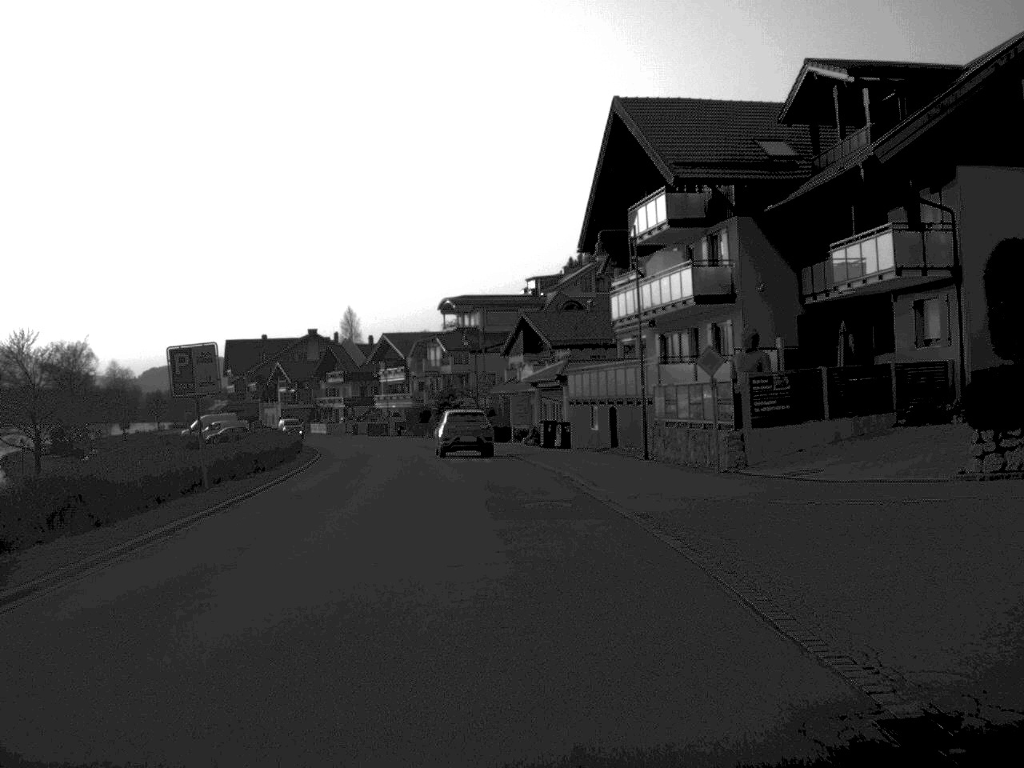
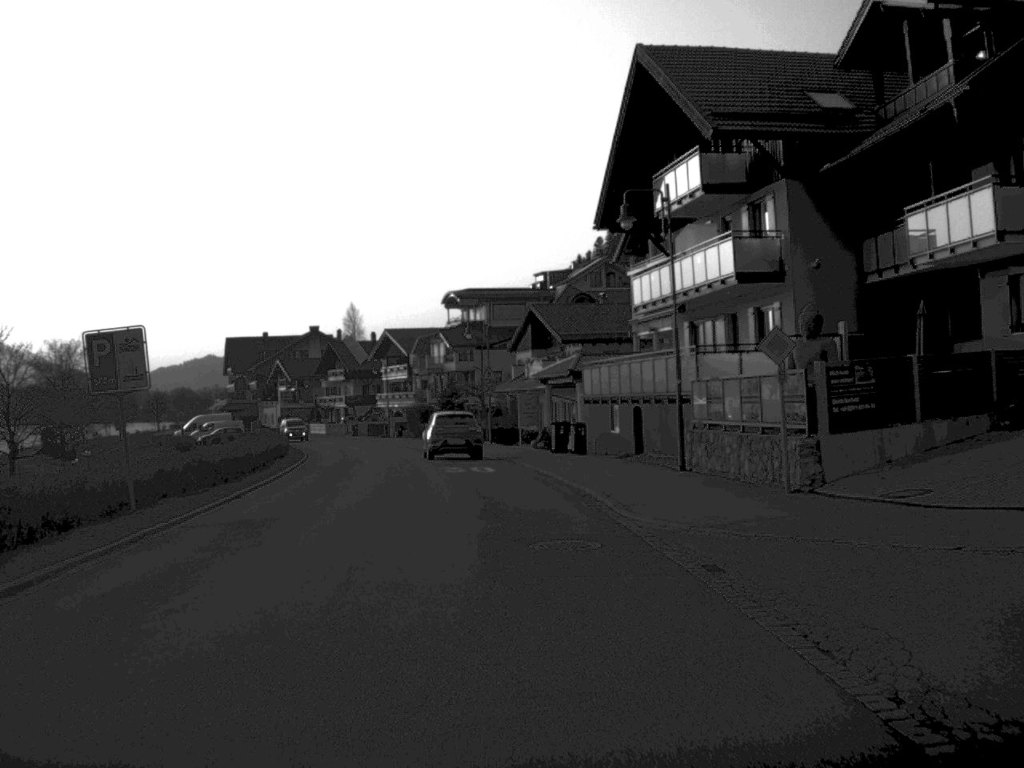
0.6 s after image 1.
(0.0, +5.8) m; 0°
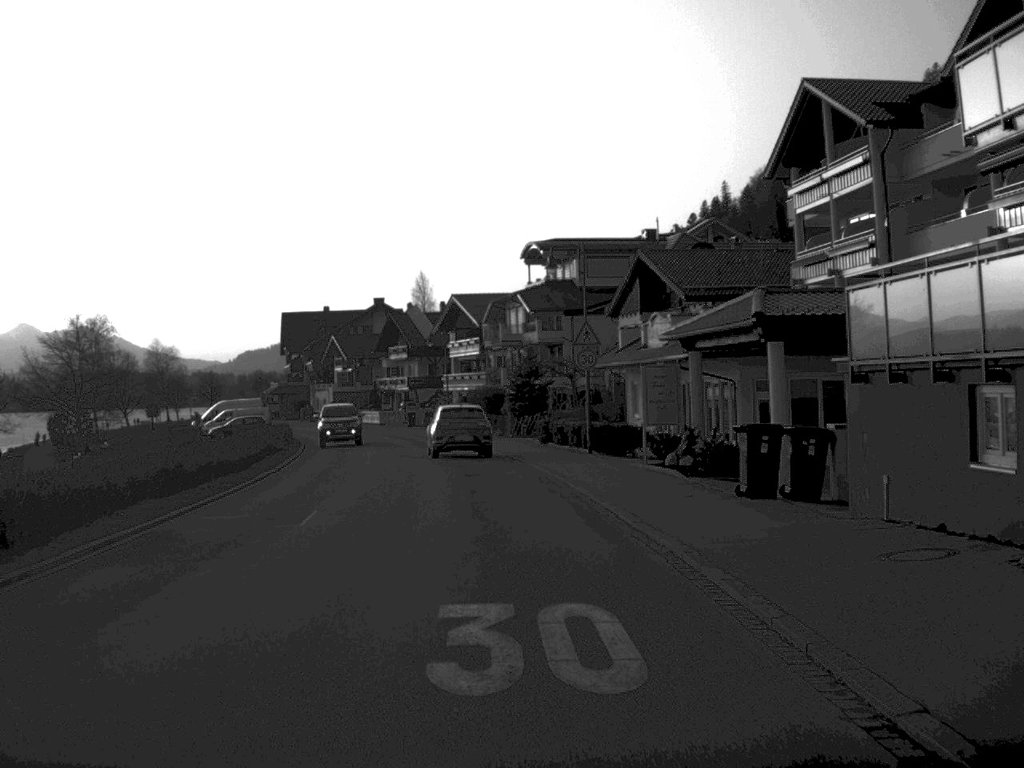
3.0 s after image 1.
(-0.8, +24.2) m; -4°
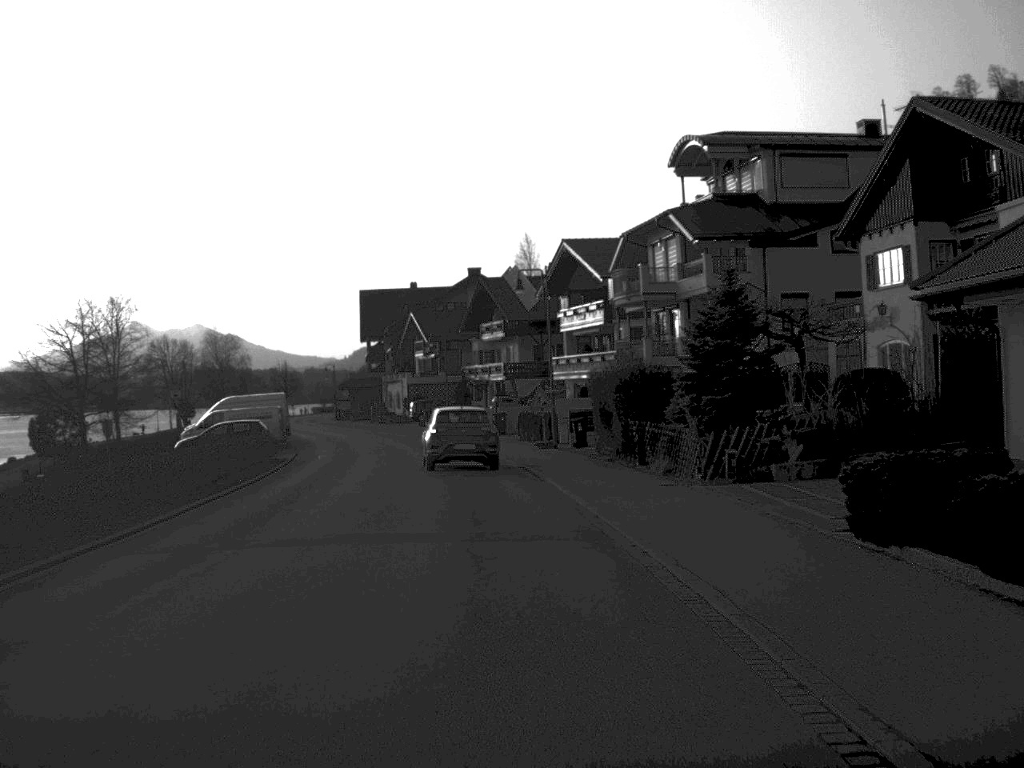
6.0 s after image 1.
(-1.4, +32.3) m; -5°
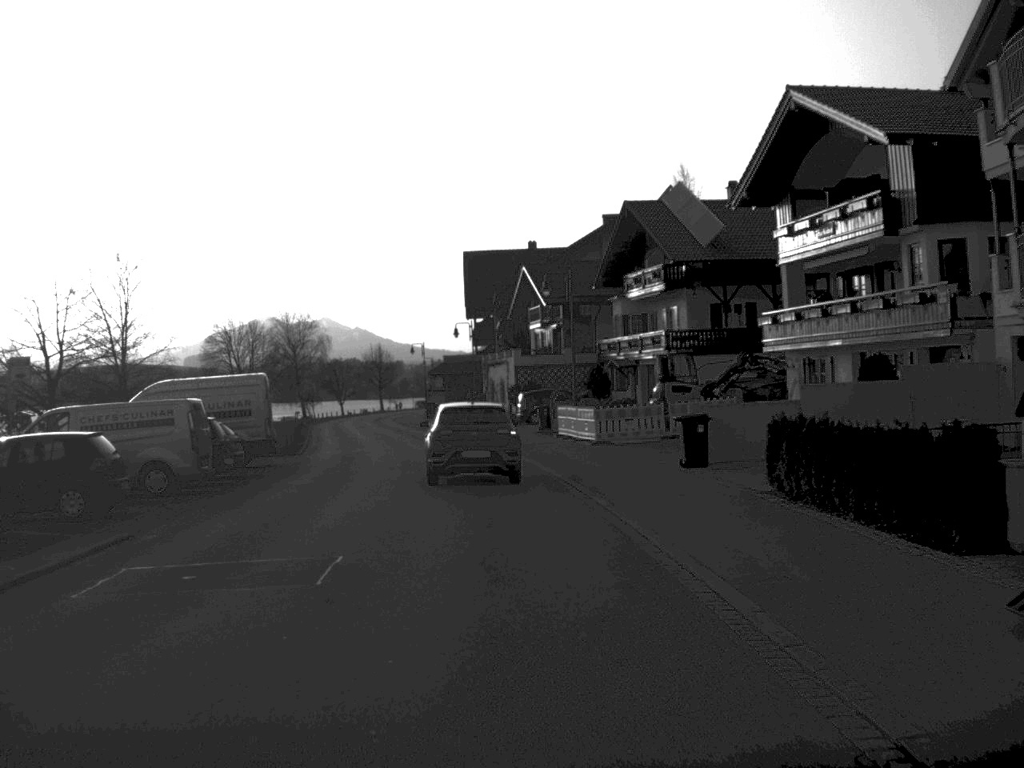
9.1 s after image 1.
(-1.8, +33.2) m; -6°
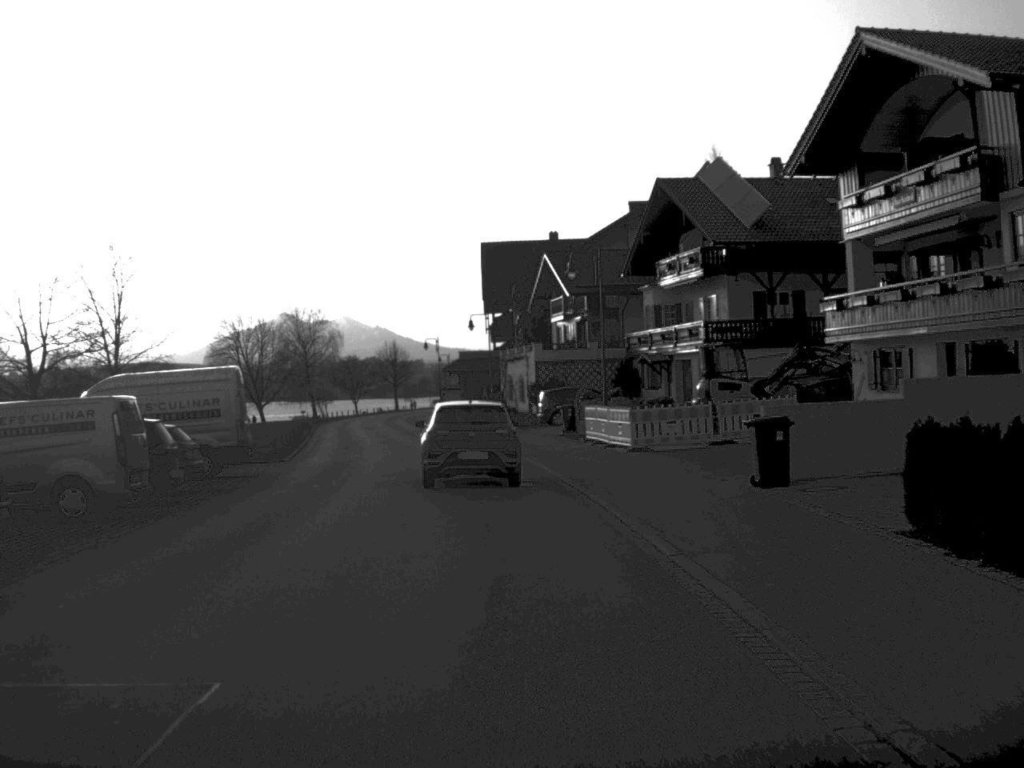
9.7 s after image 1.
(0.0, +6.1) m; -1°
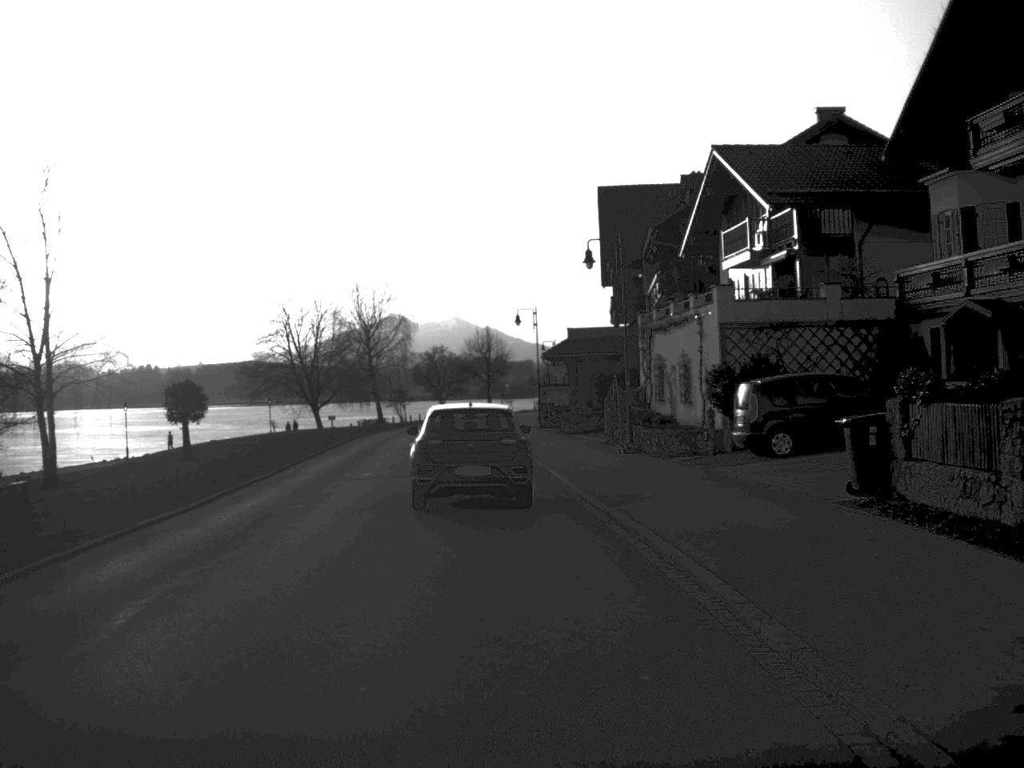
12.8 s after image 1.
(-1.3, +30.2) m; -5°
